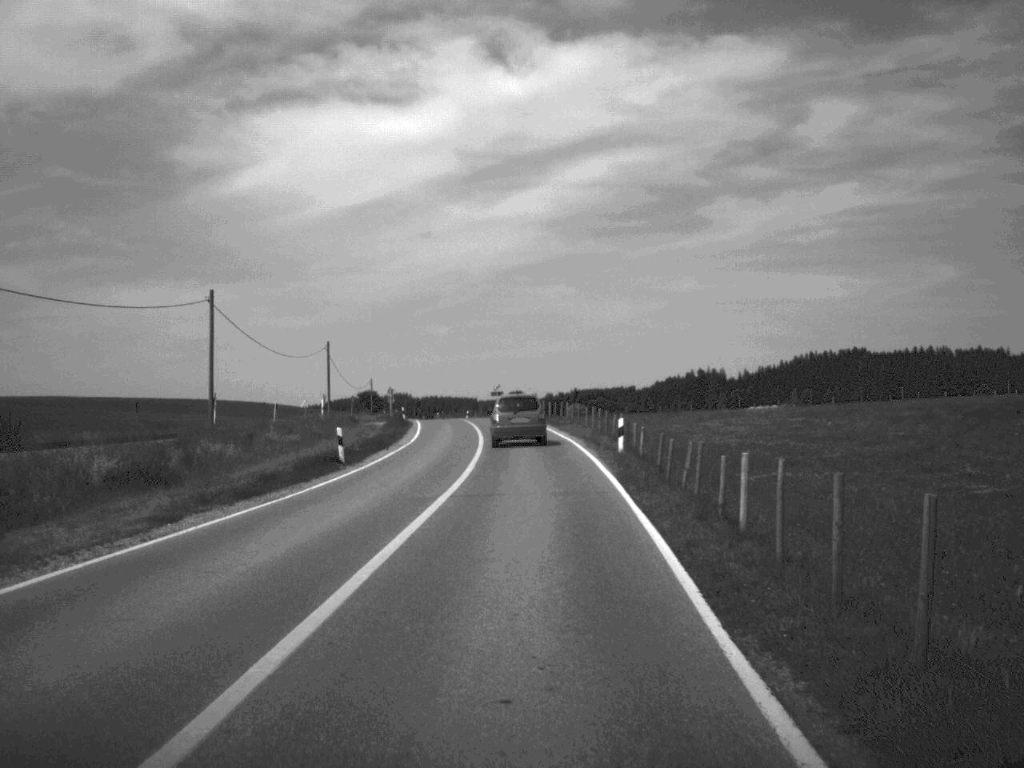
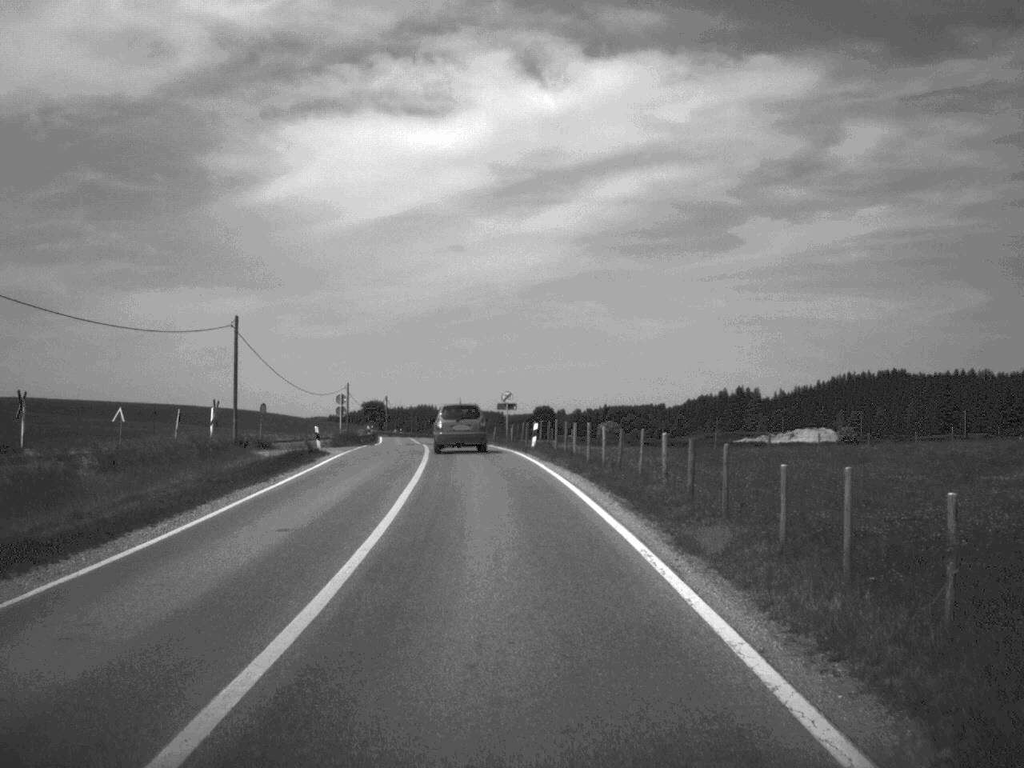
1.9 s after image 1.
(+0.1, +38.6) m; -1°
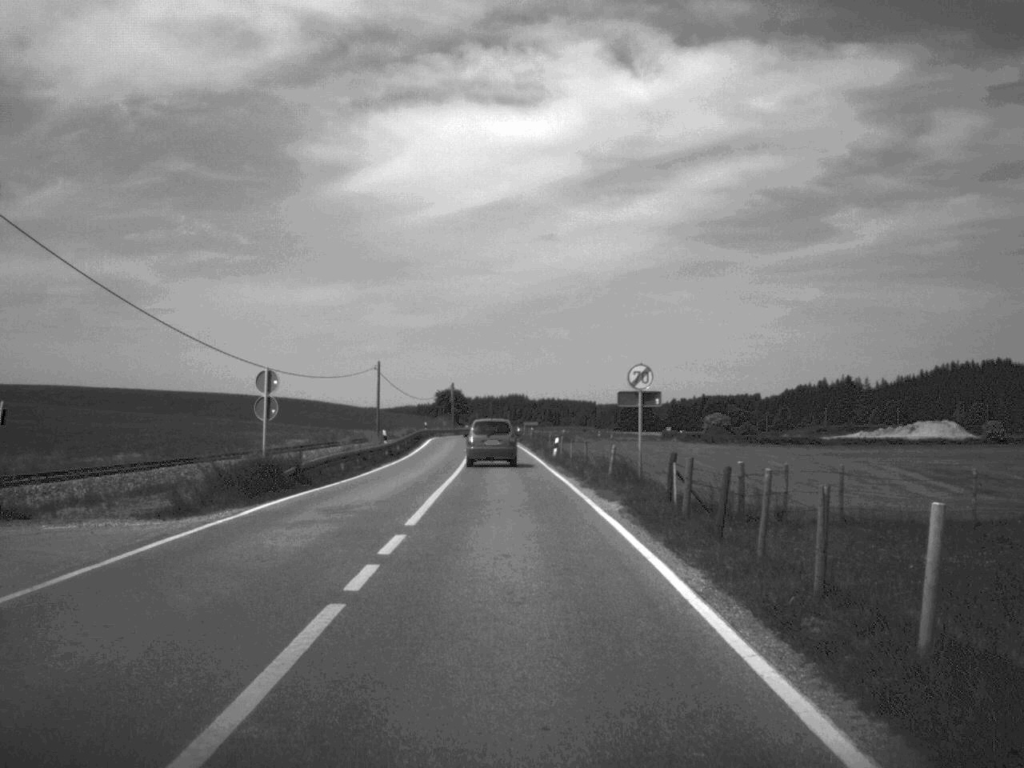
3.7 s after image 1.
(-1.5, +38.3) m; -4°
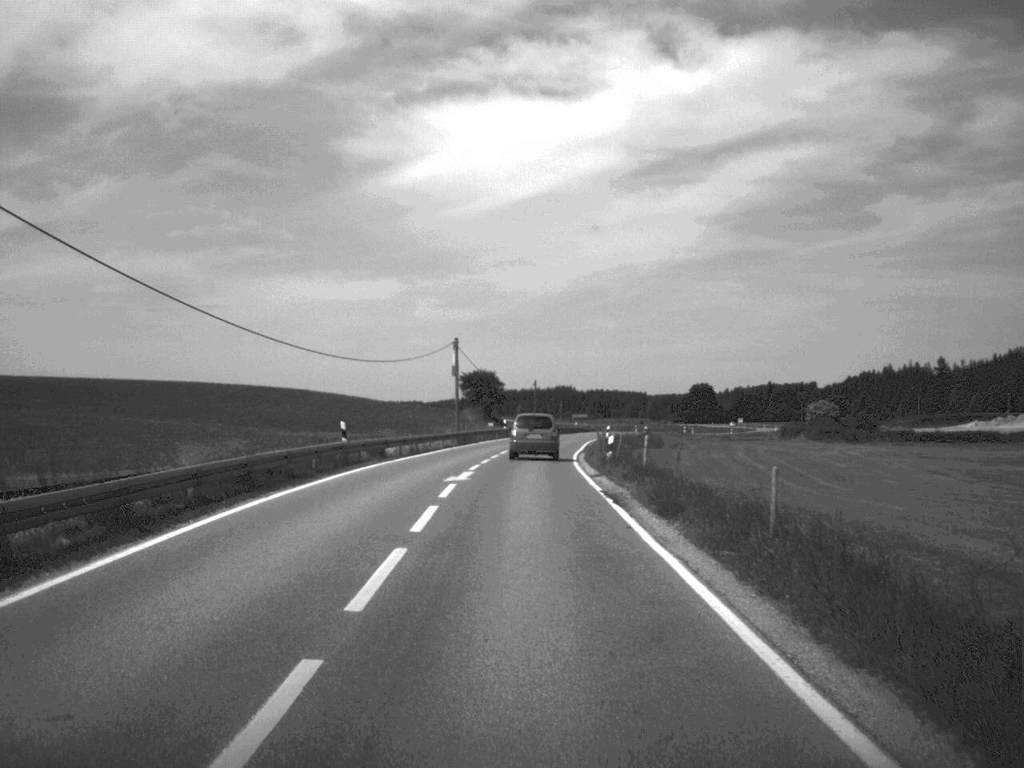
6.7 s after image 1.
(-1.6, +67.4) m; -2°
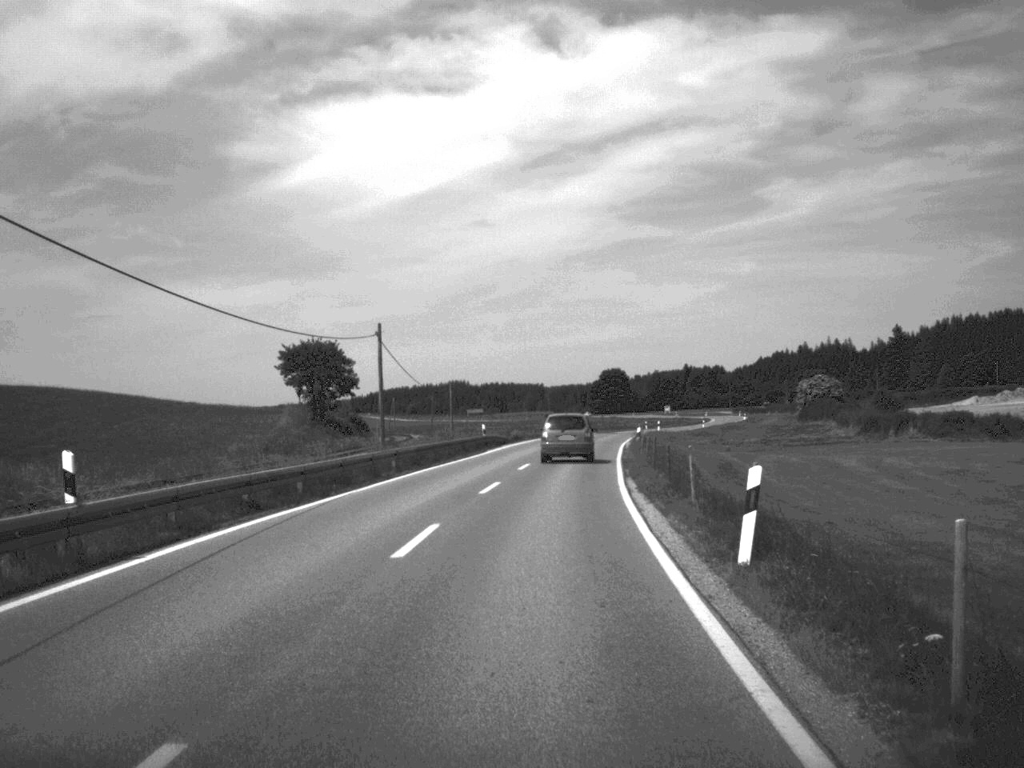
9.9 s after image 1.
(+2.3, +73.0) m; +5°
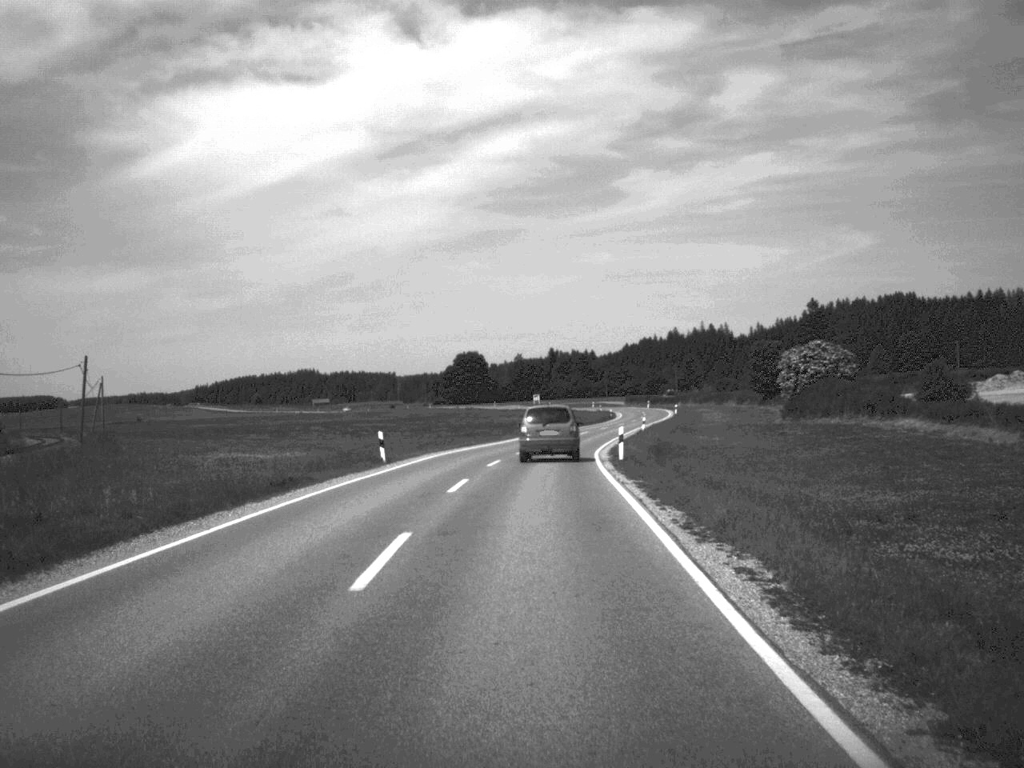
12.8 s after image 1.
(+4.2, +72.5) m; +6°
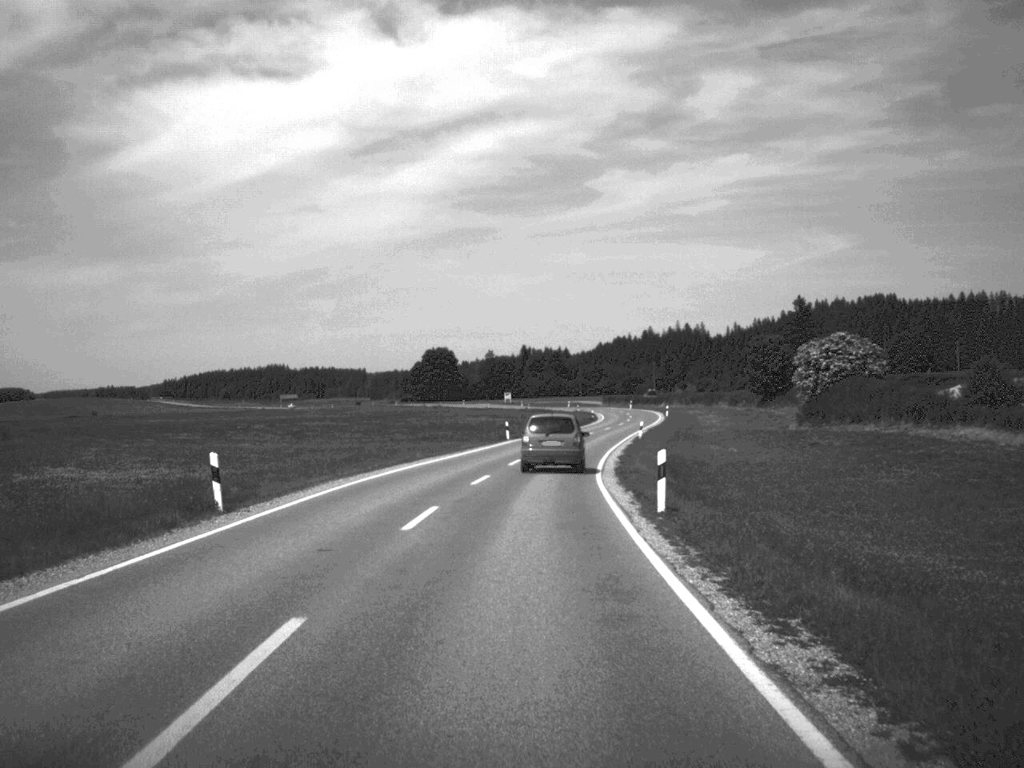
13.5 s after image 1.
(+0.2, +17.3) m; +1°
